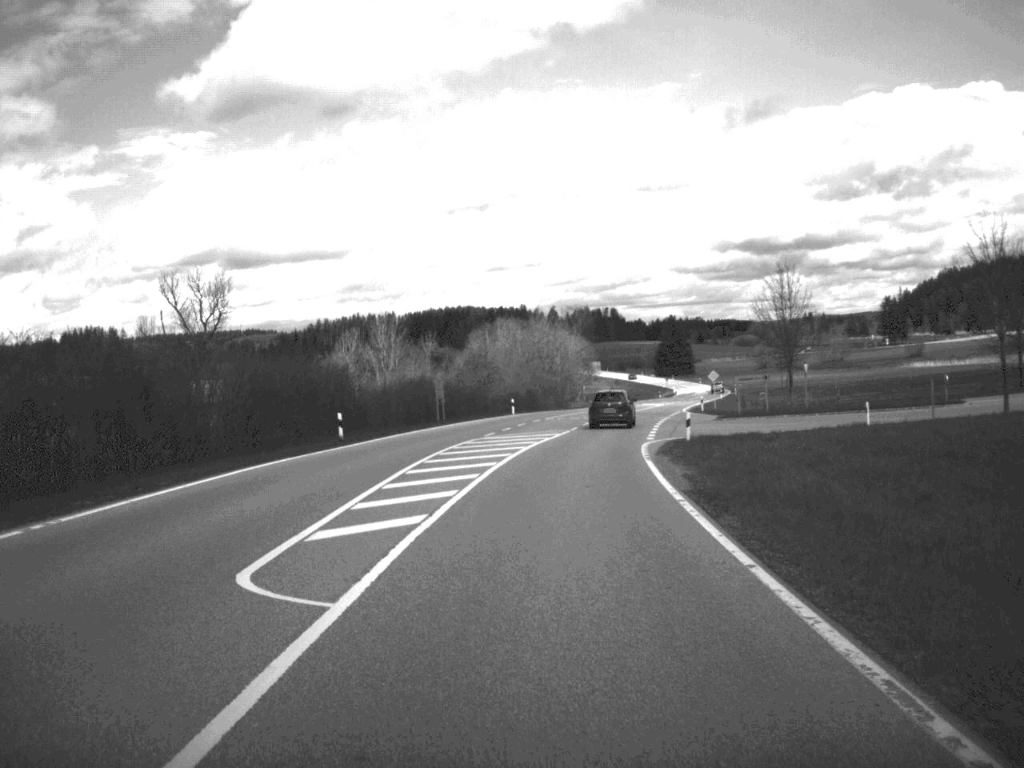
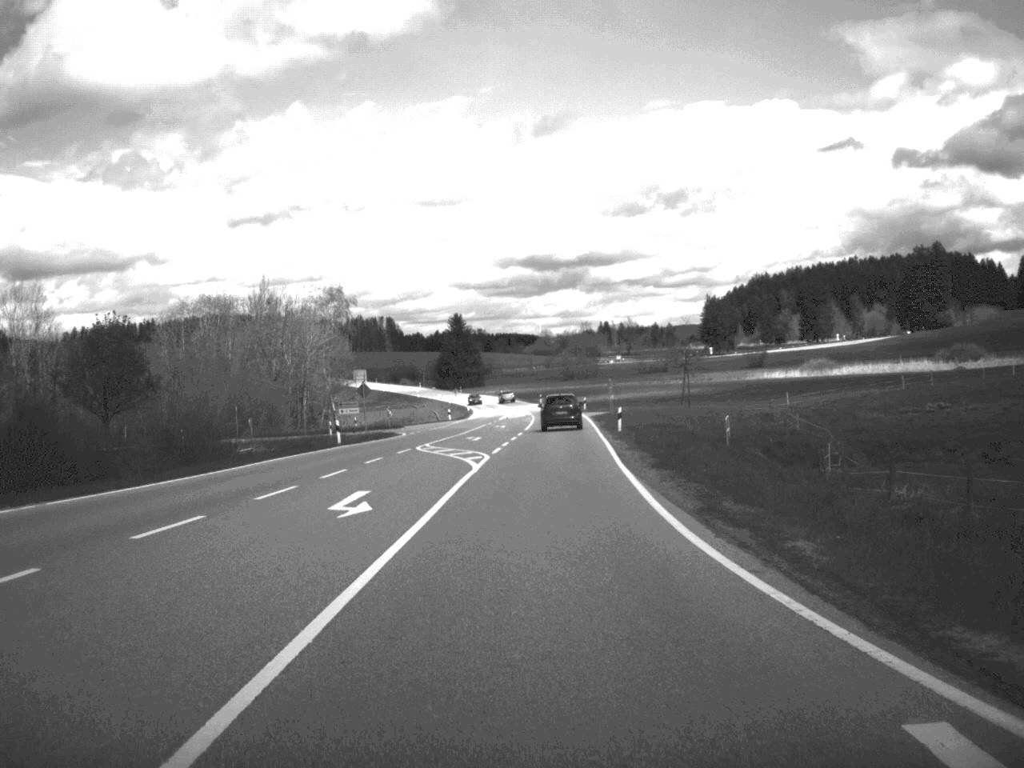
(+6.8, +76.5) m; +10°
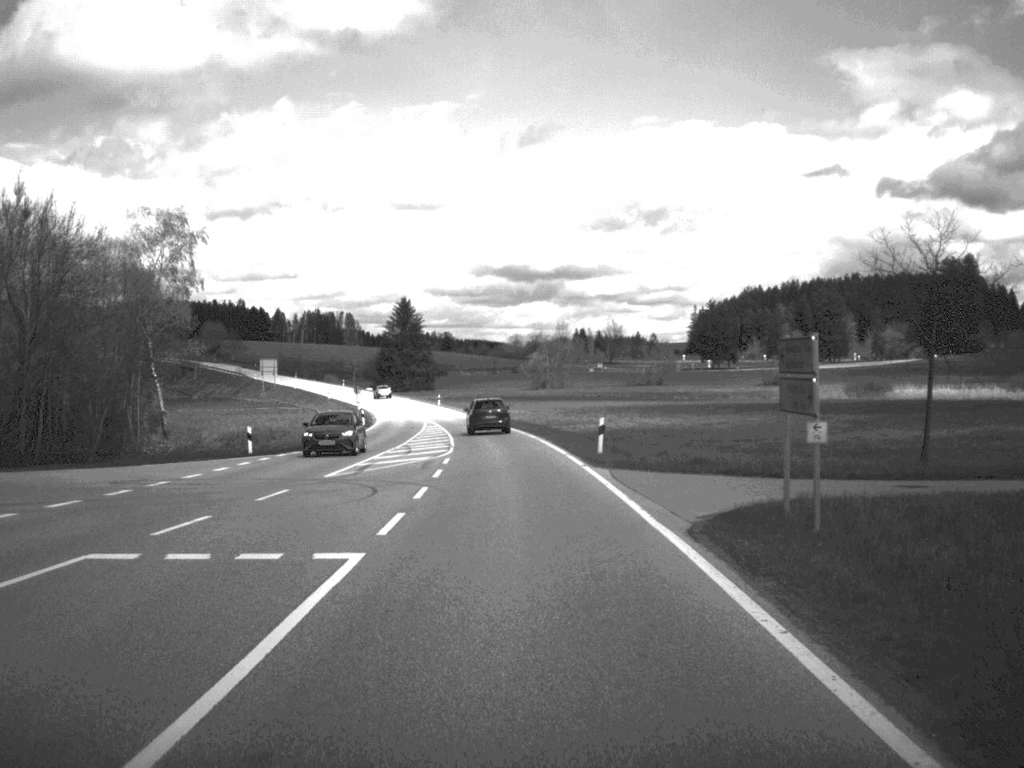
(+1.5, +65.3) m; +1°
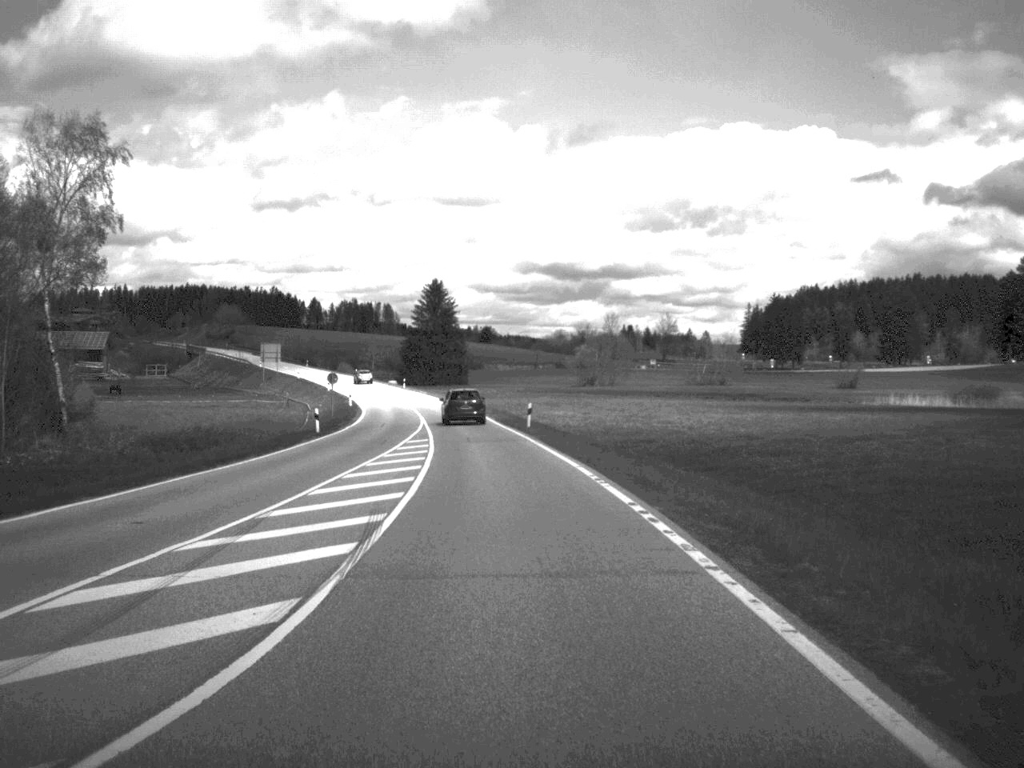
(-0.5, +31.8) m; -2°
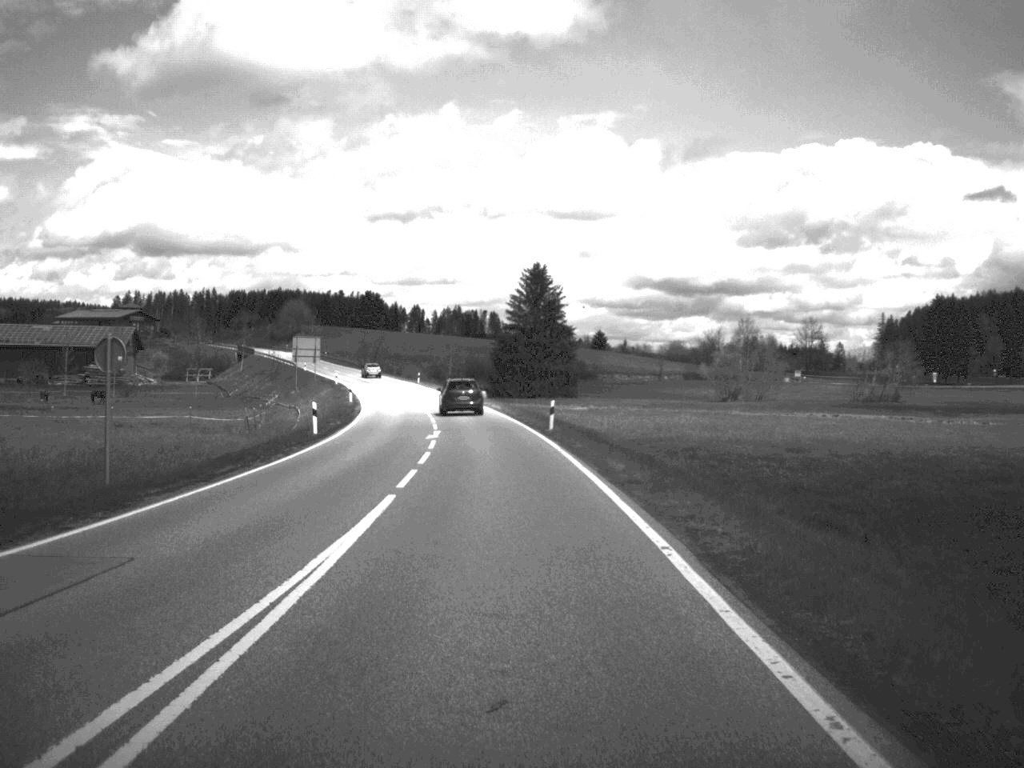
(-2.0, +49.5) m; -5°
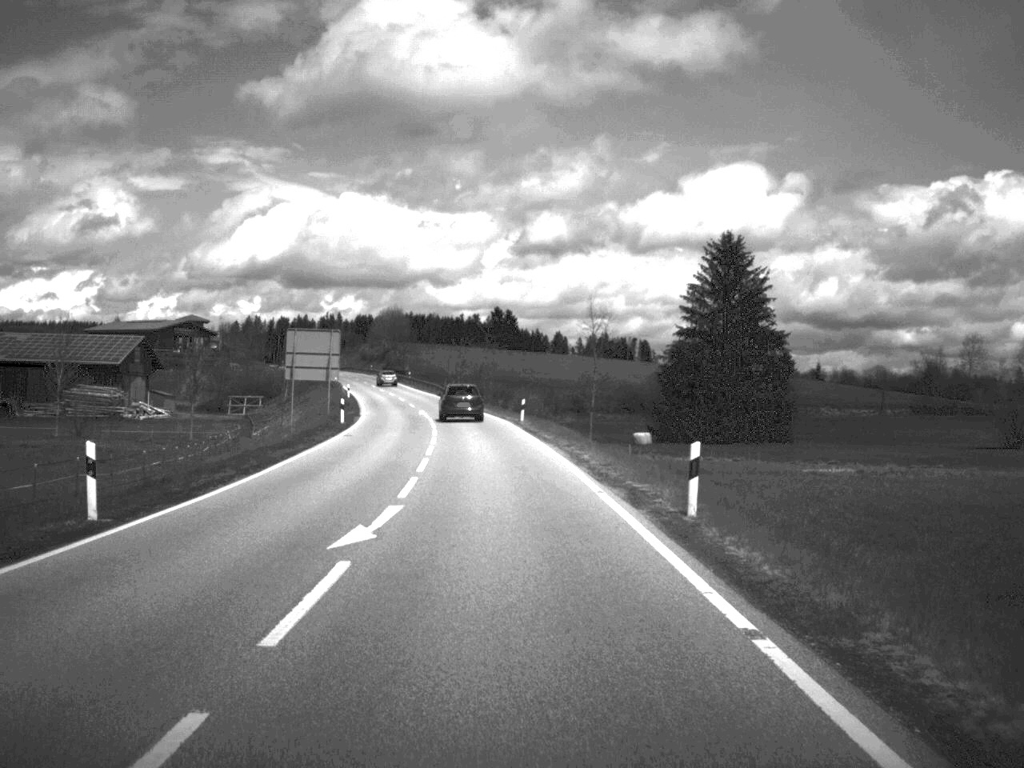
(-3.6, +64.7) m; -7°
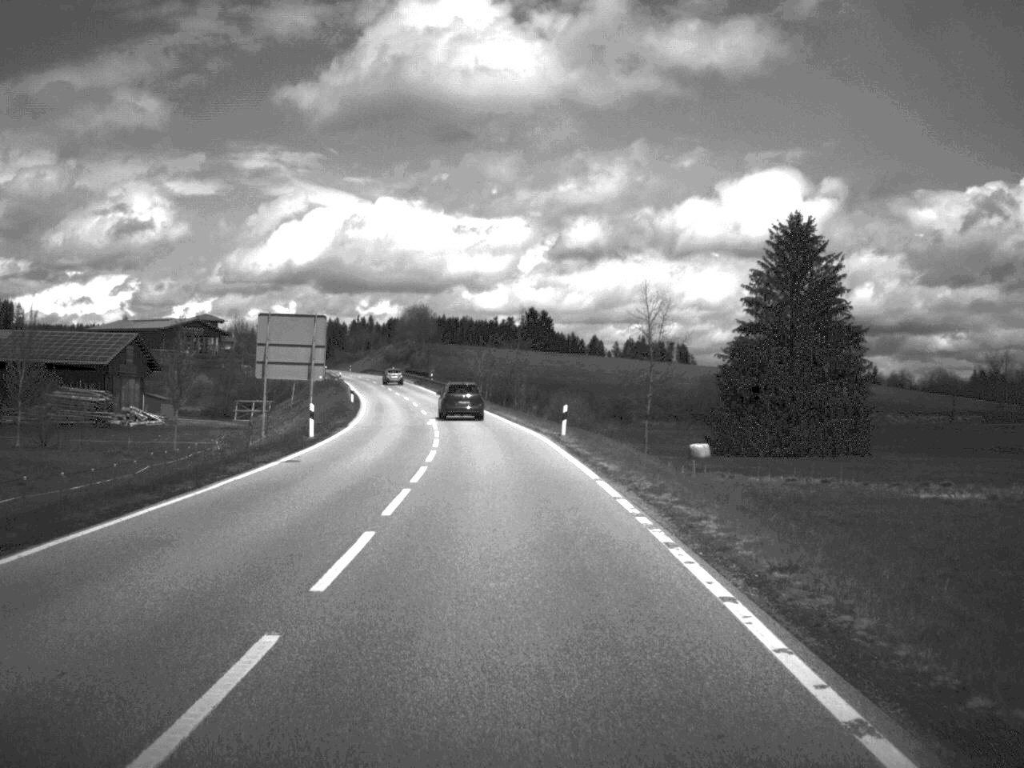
(-0.2, +15.7) m; -2°
